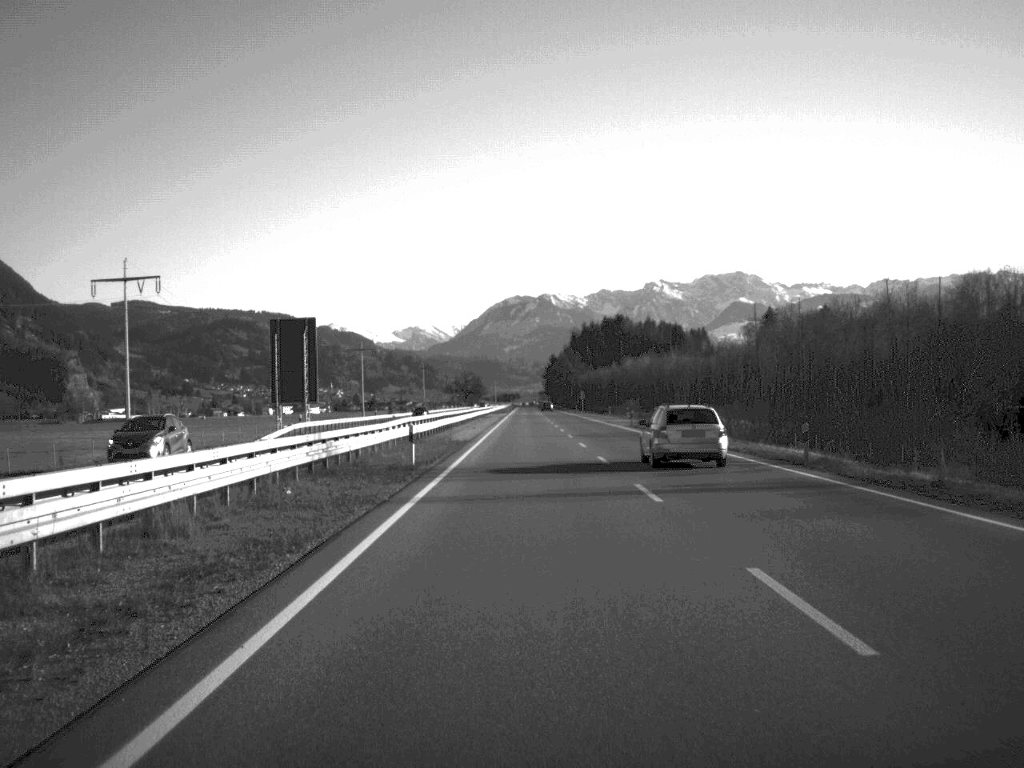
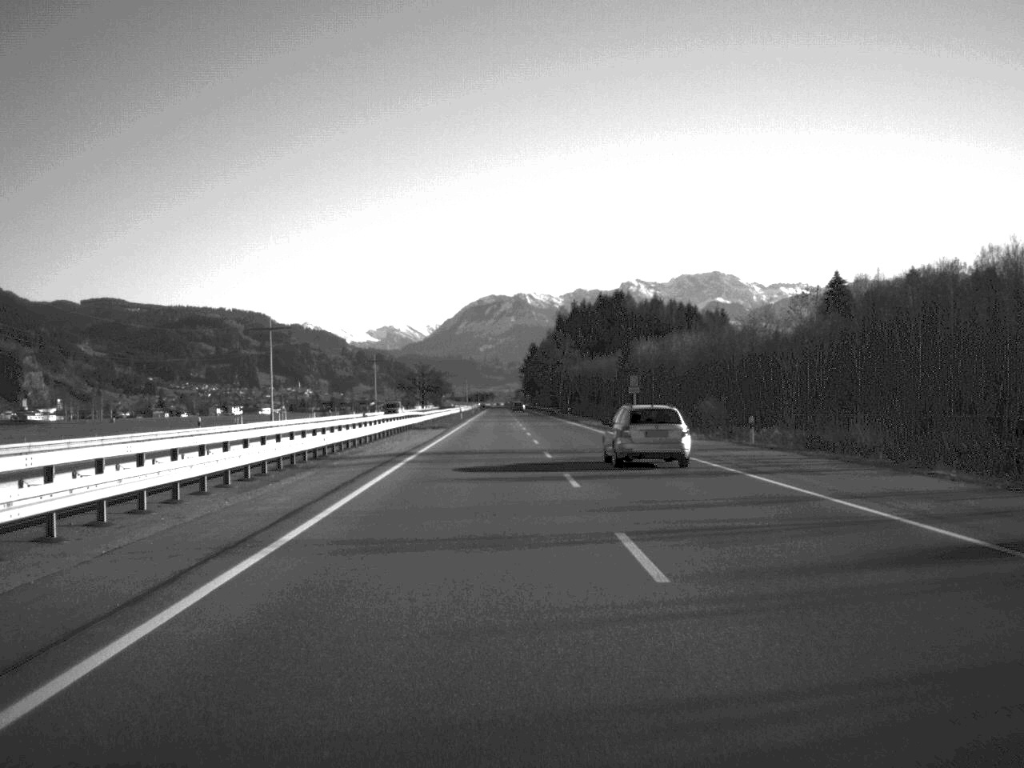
(+0.5, +104.6) m; +1°
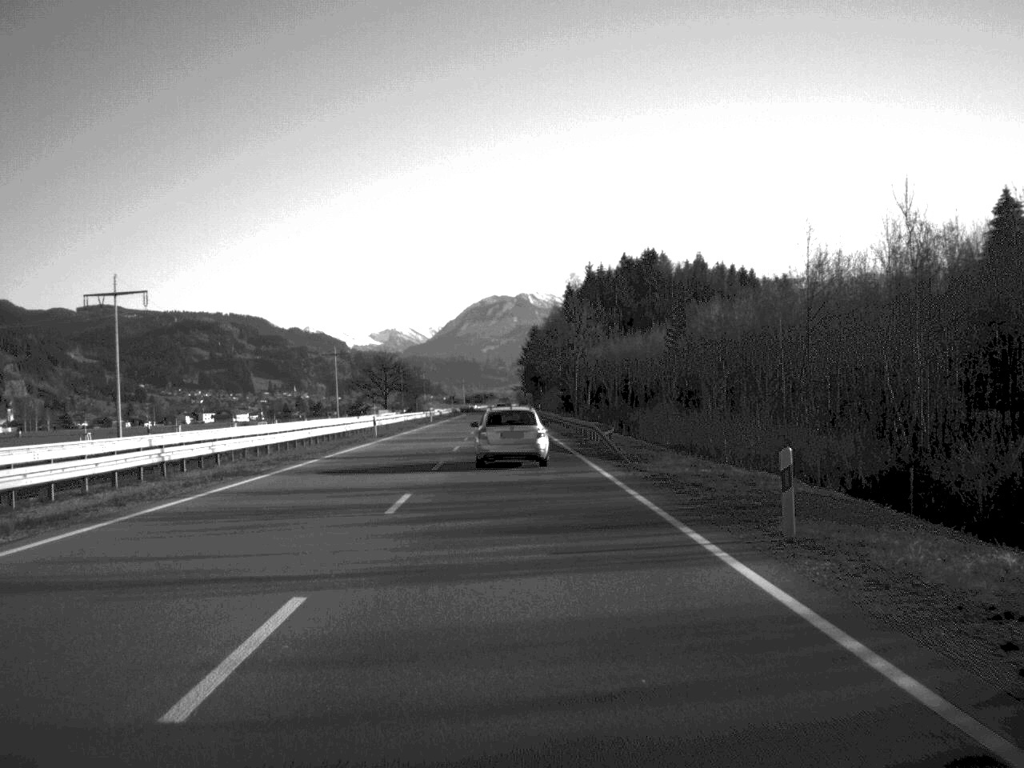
(+0.9, +100.6) m; 0°
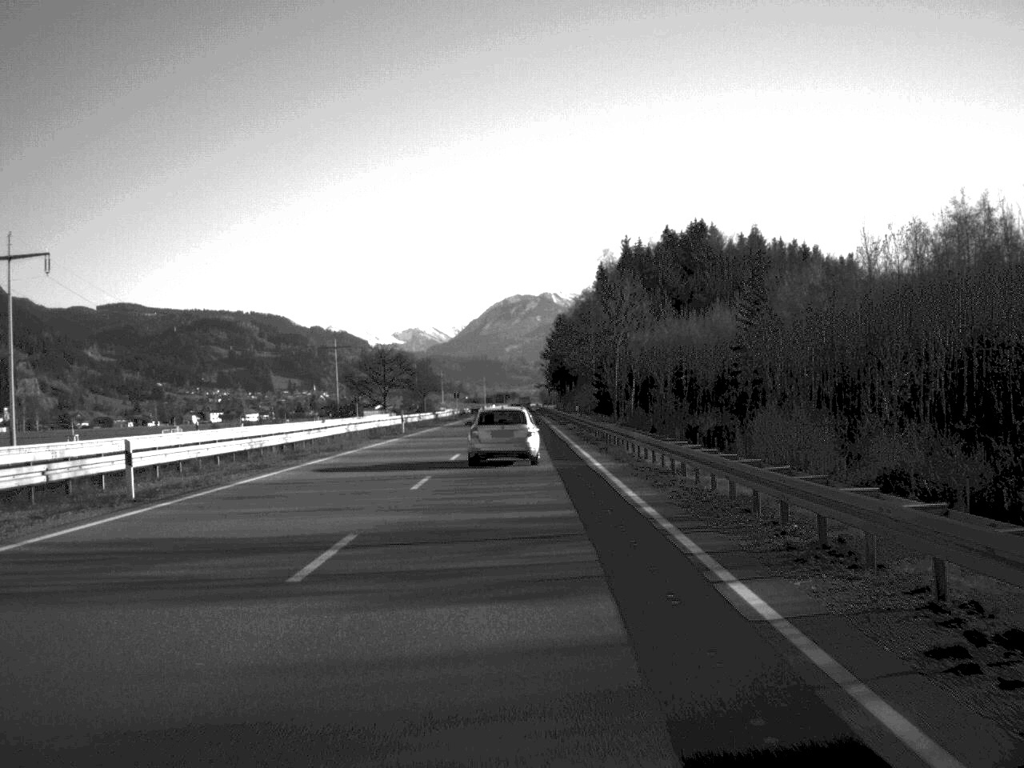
(-0.4, +43.0) m; -1°
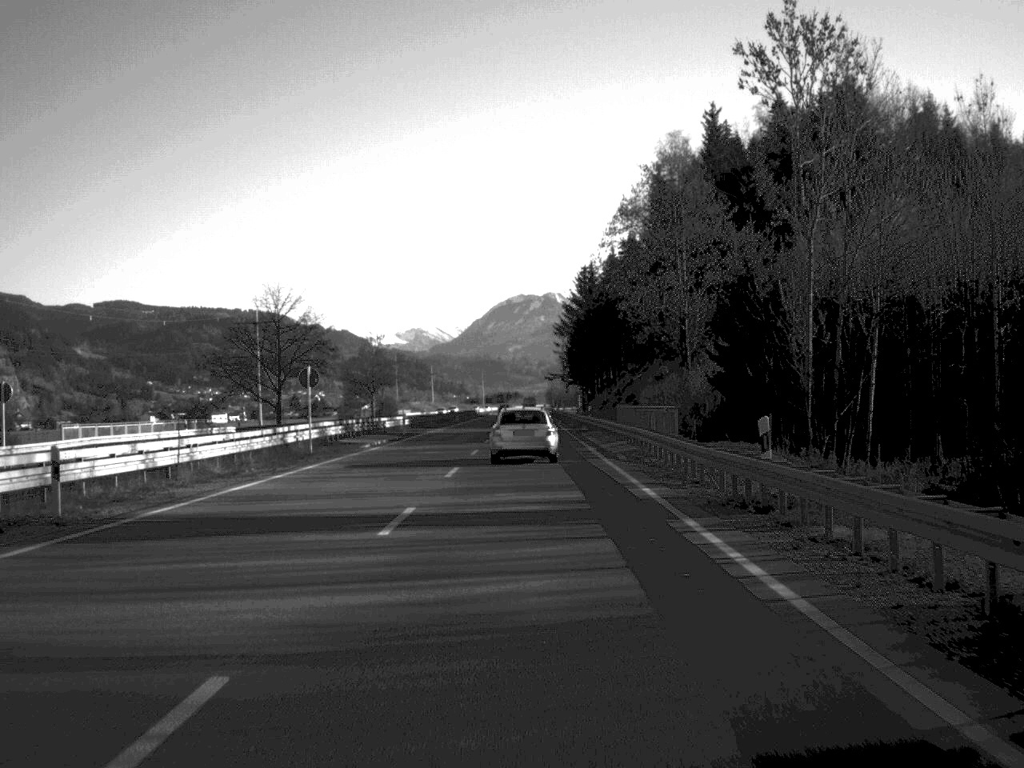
(-0.3, +104.0) m; 0°
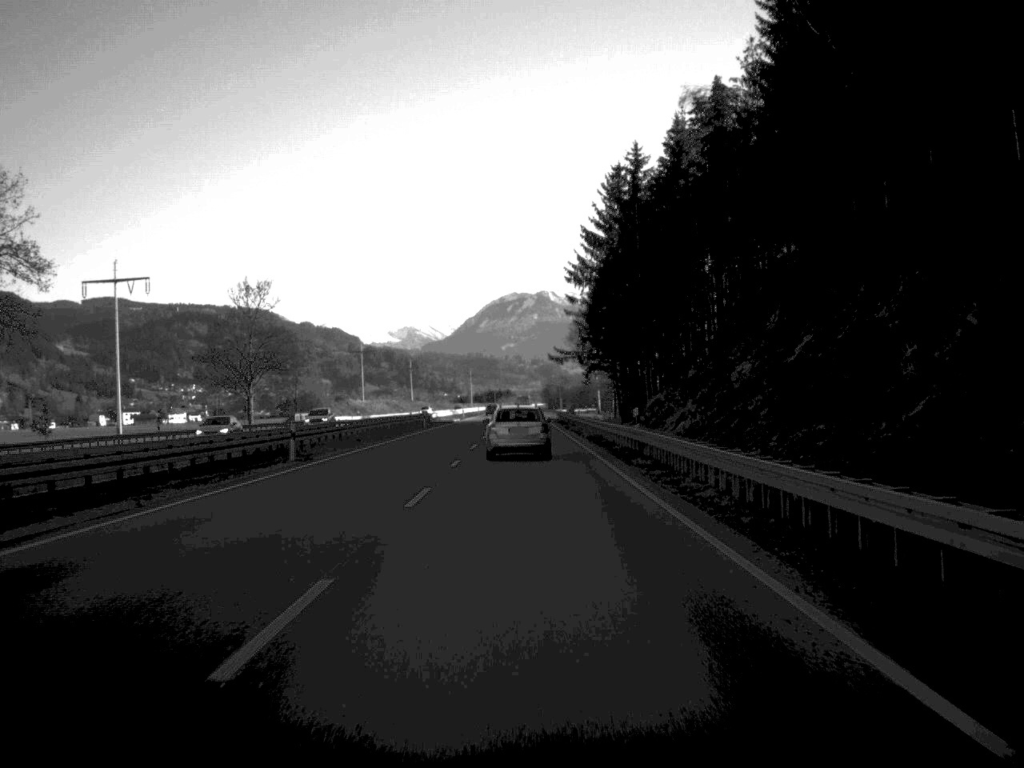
(+0.1, +80.0) m; 0°
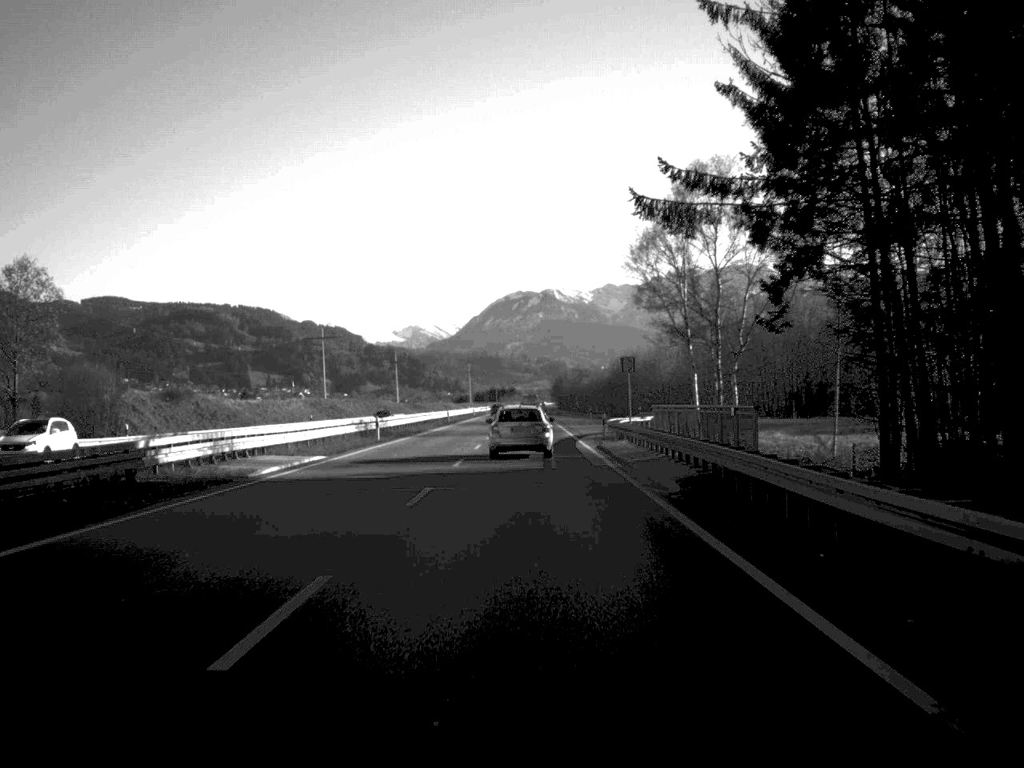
(-0.2, +83.8) m; 0°
